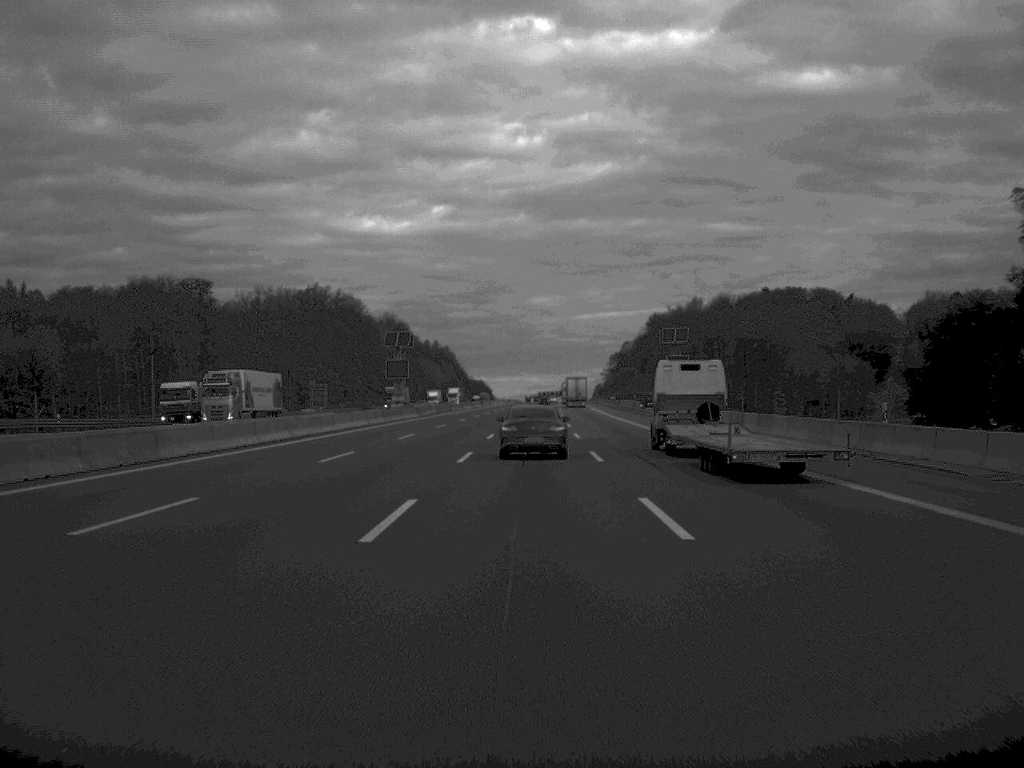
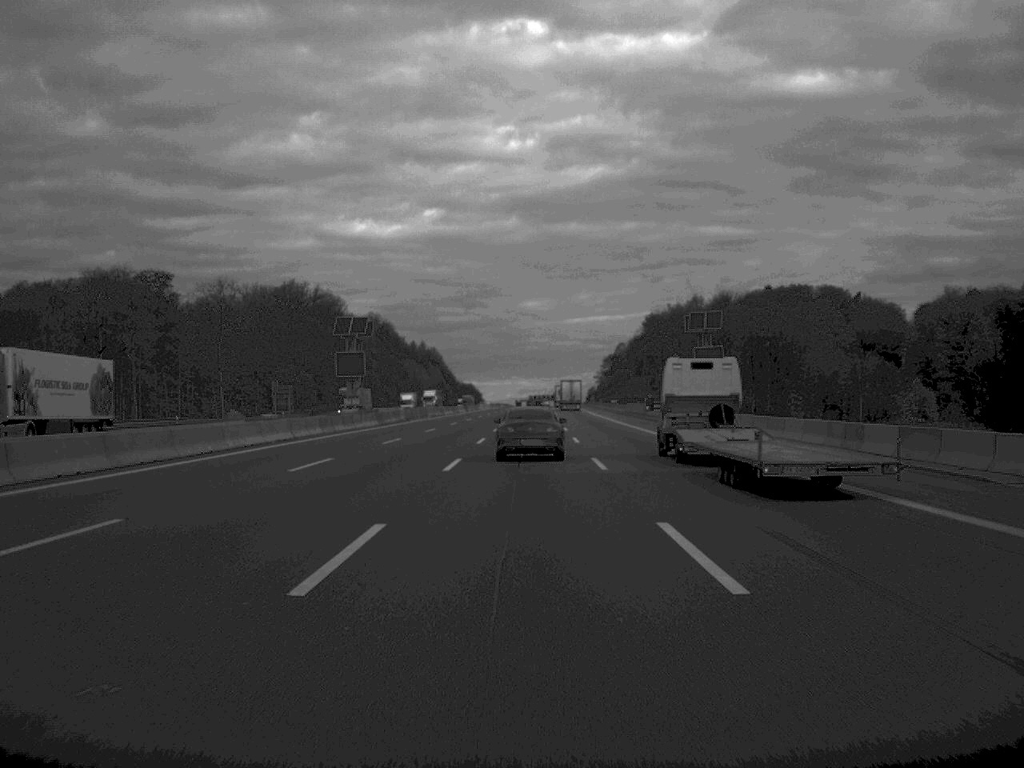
(+0.1, +21.6) m; 0°
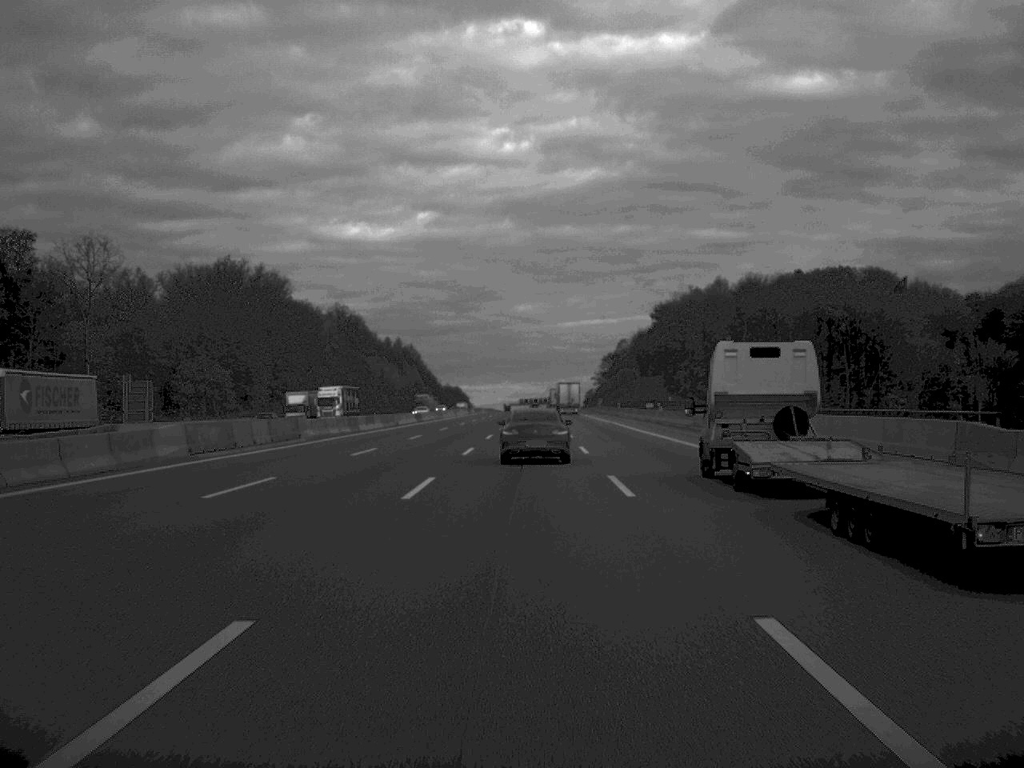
(+0.3, +61.8) m; 0°
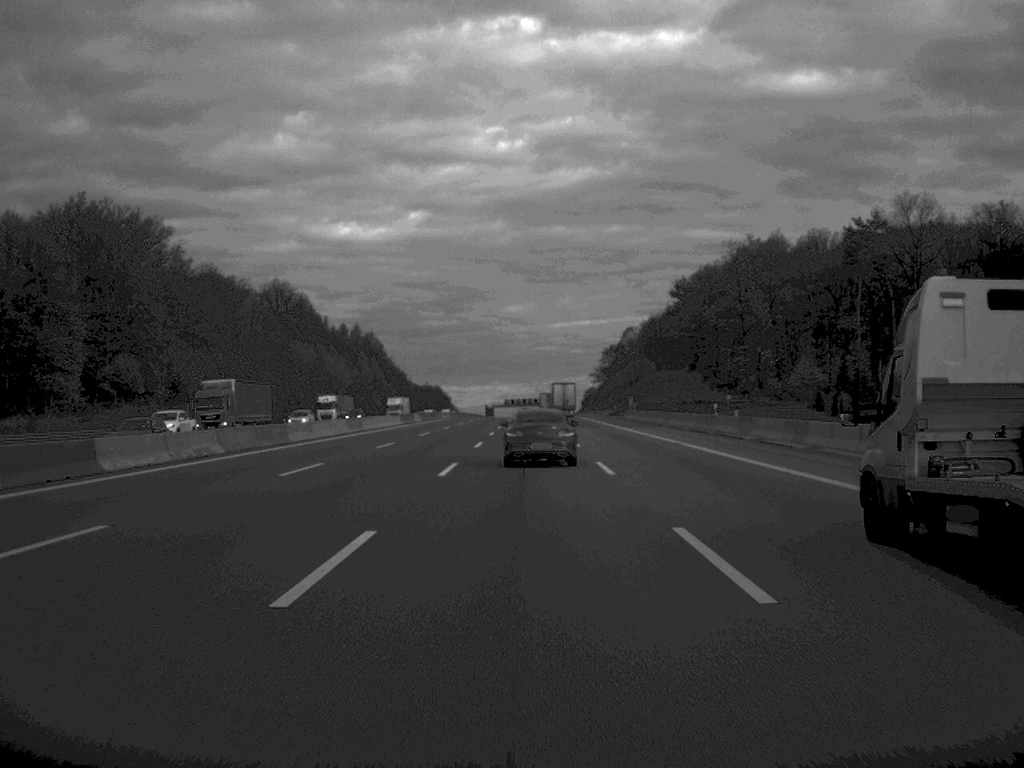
(+0.4, +82.8) m; +1°
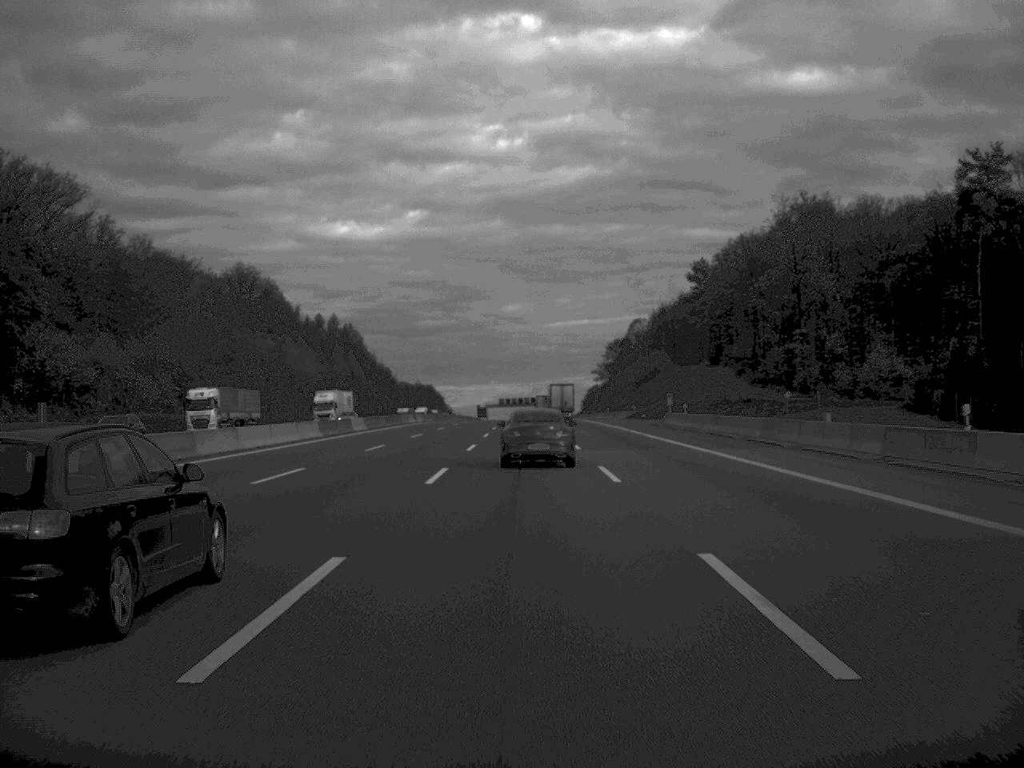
(+0.1, +38.6) m; 0°
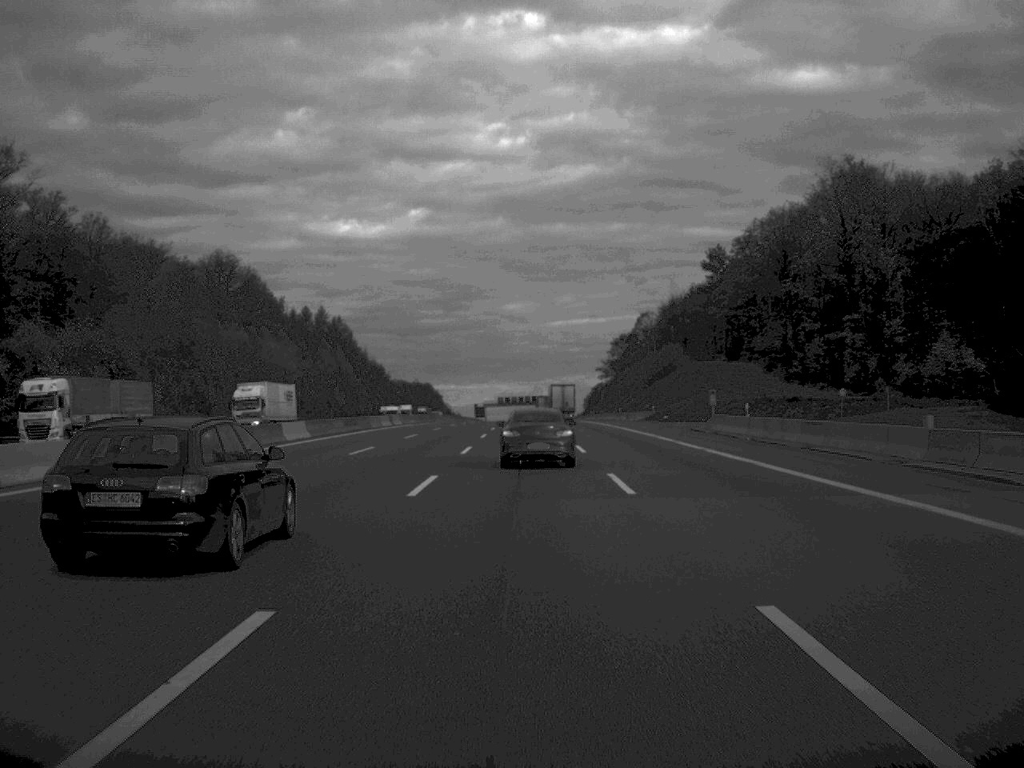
(0.0, +21.0) m; 0°
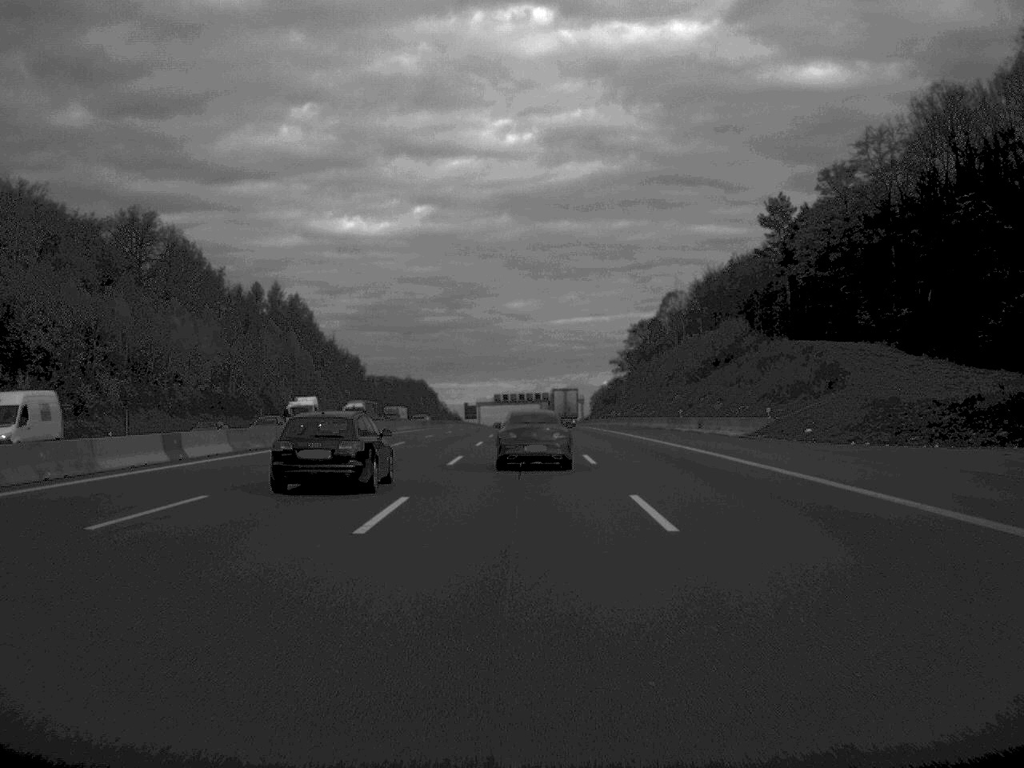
(0.0, +59.9) m; 0°
